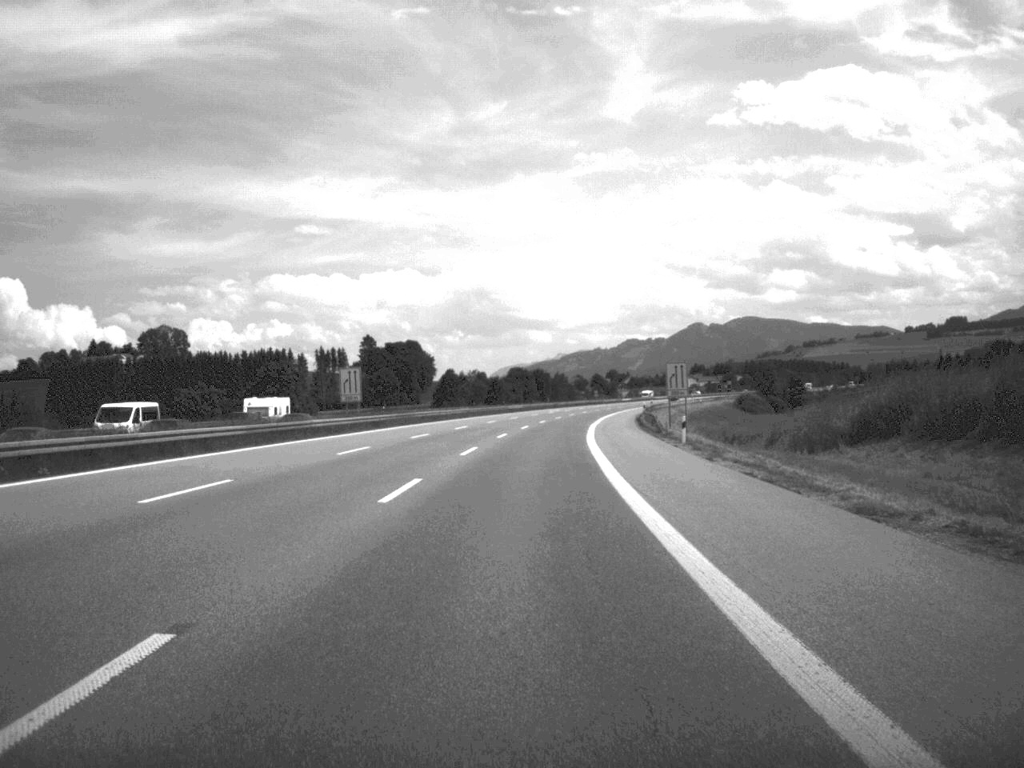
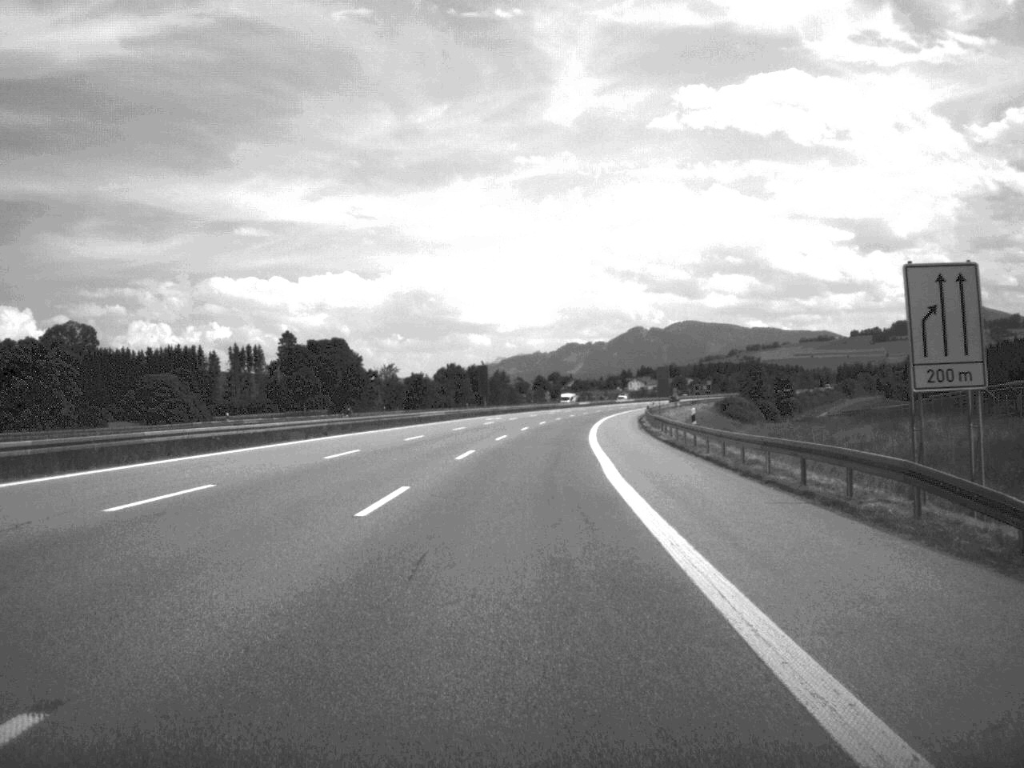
(+1.2, +54.0) m; +3°
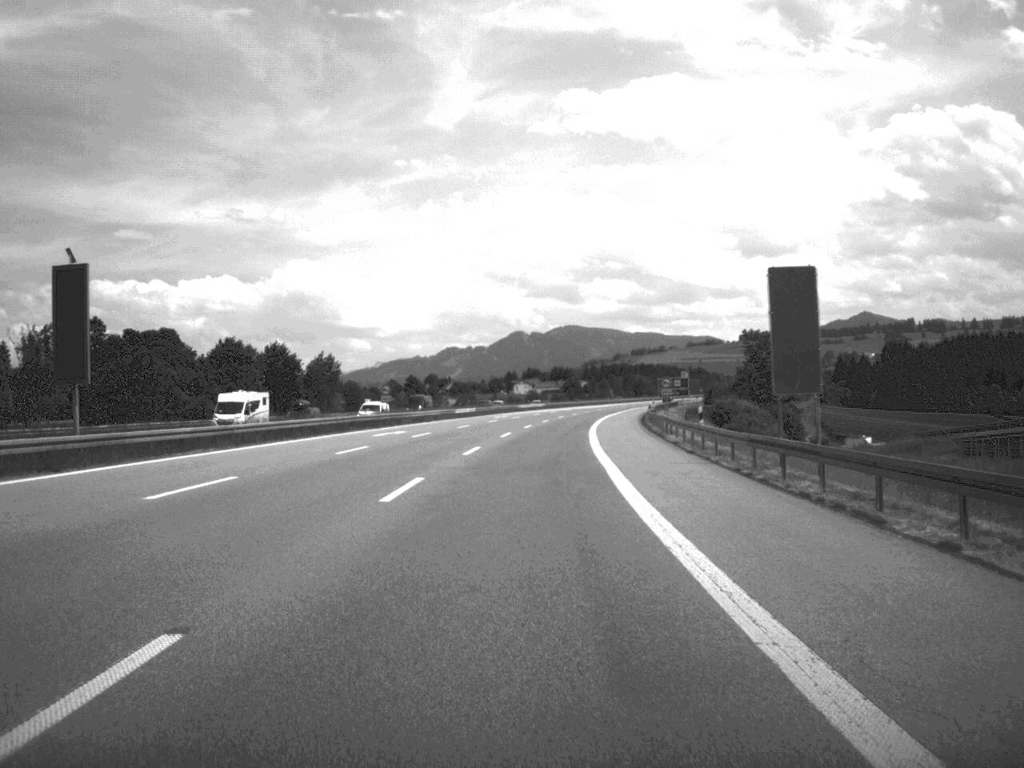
(+4.6, +101.0) m; +5°
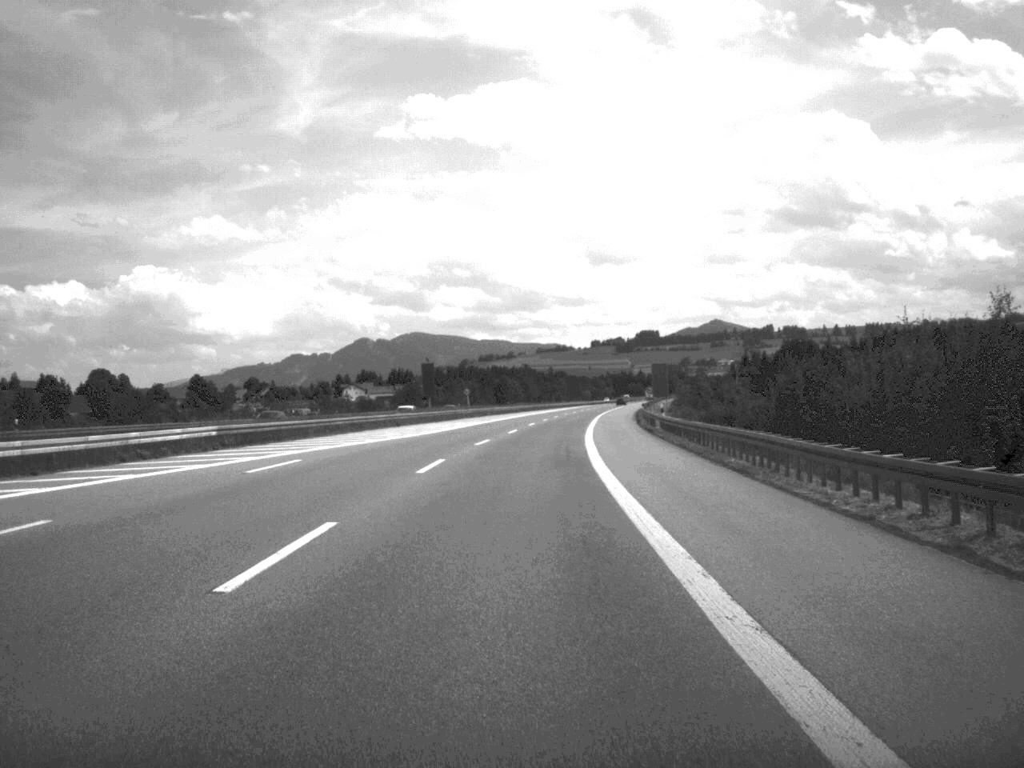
(+7.8, +129.5) m; +7°
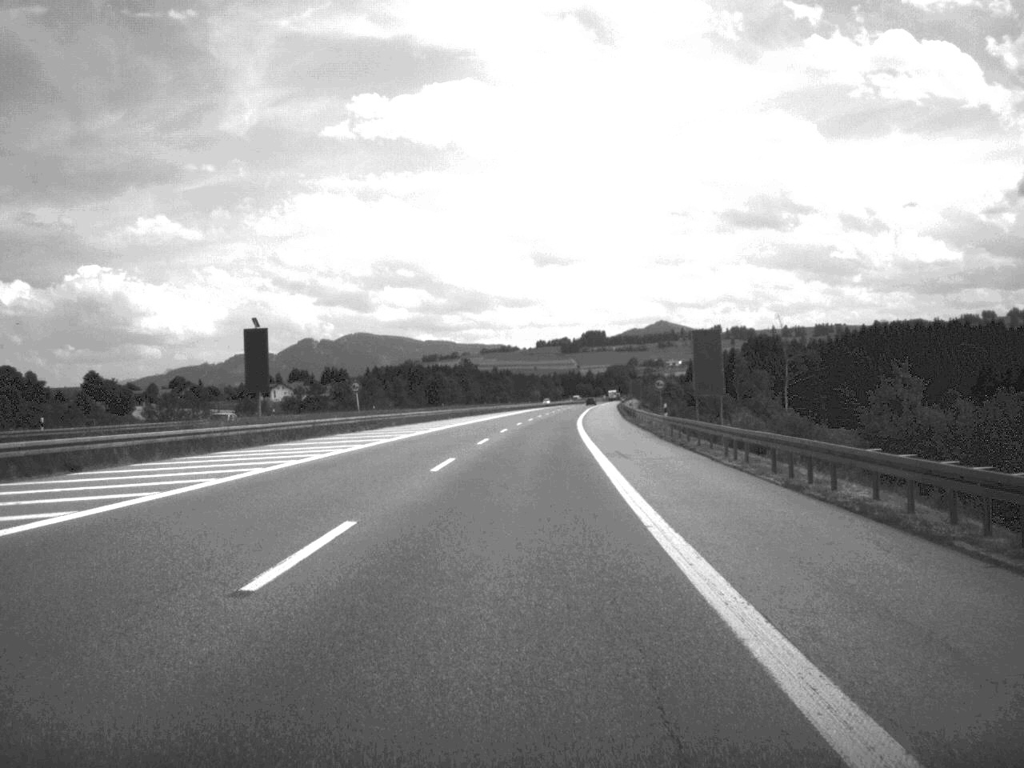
(+1.1, +50.9) m; +2°
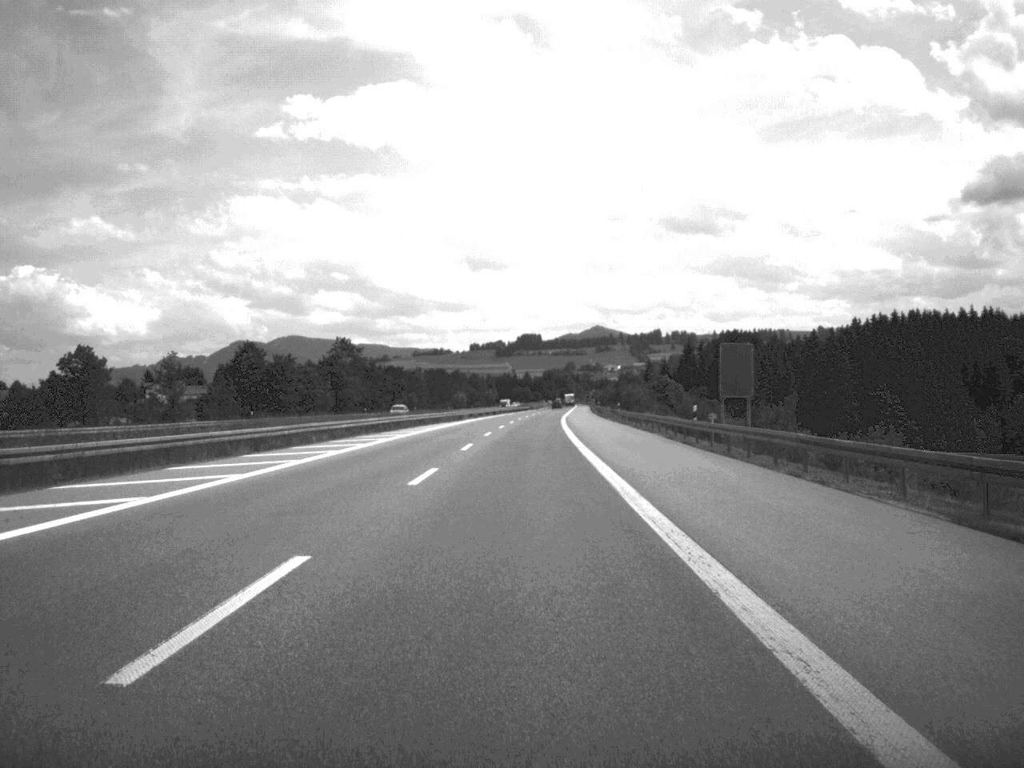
(+2.9, +106.8) m; +3°
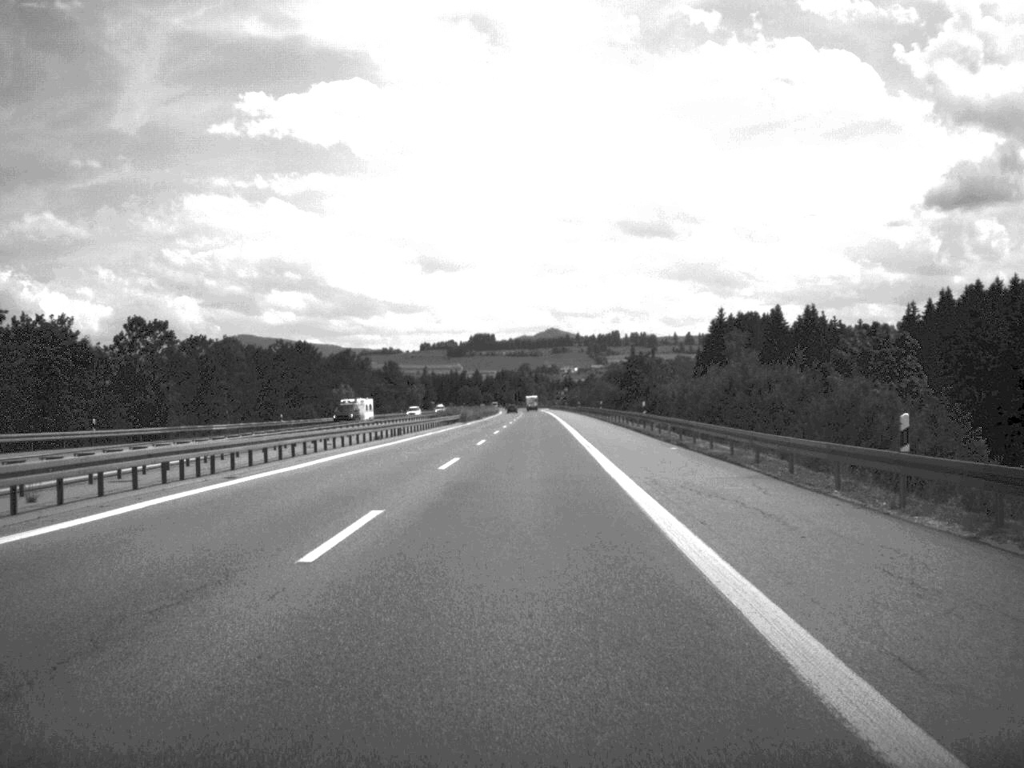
(+2.3, +132.0) m; +2°
